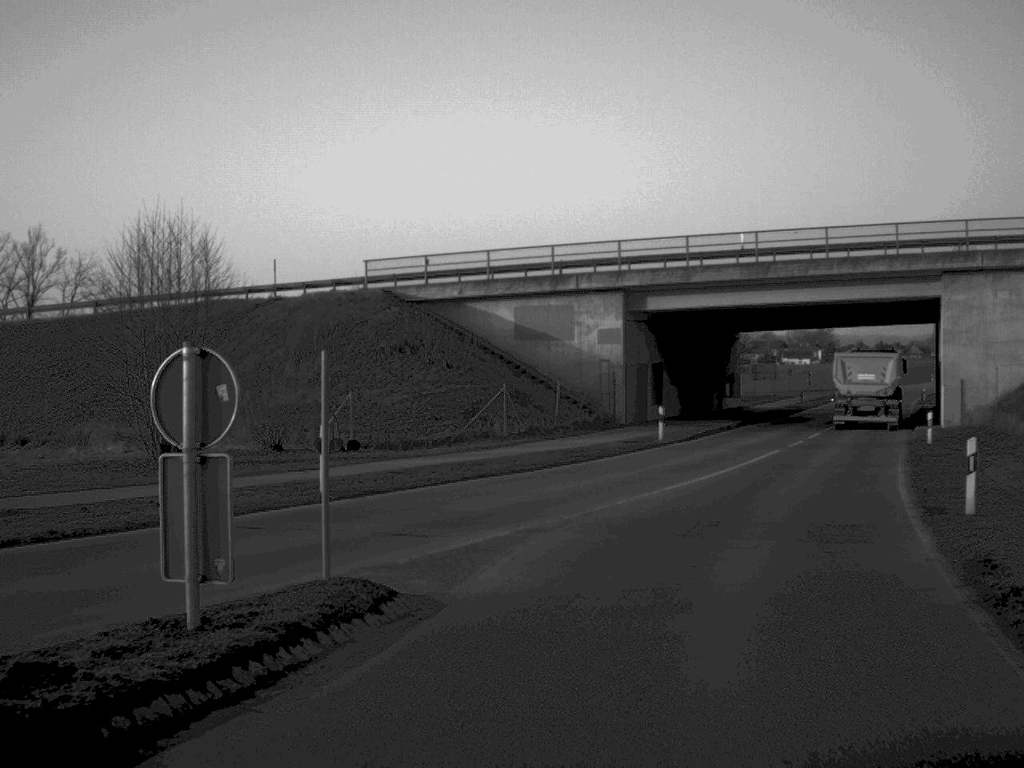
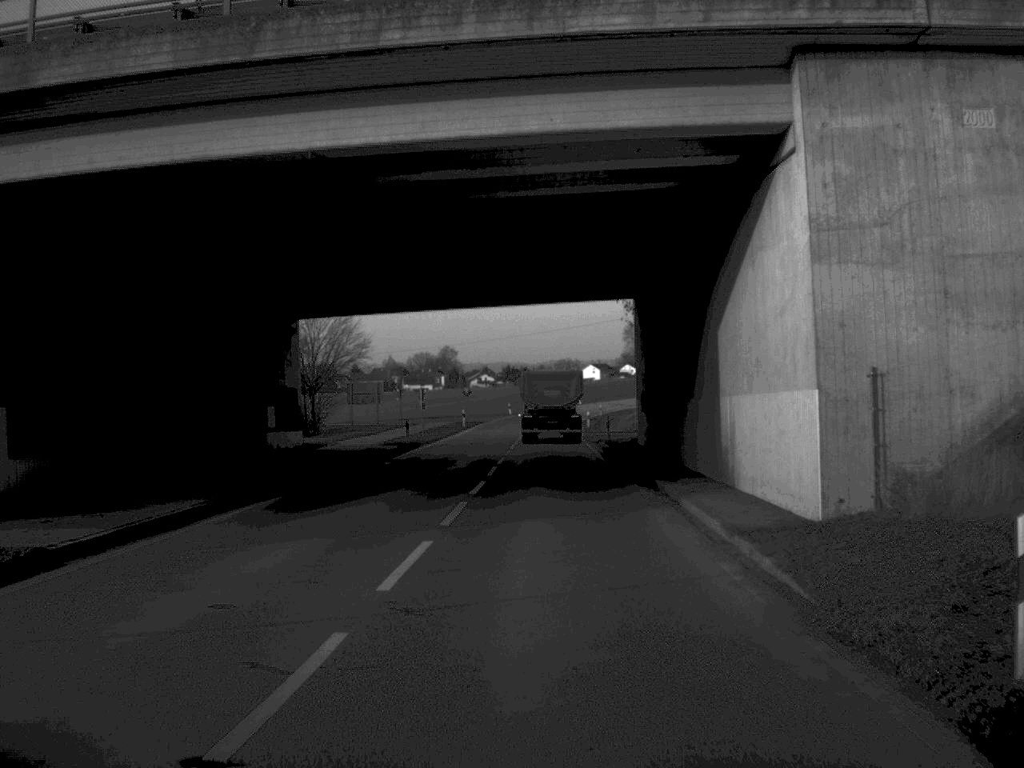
(+6.6, +30.4) m; +16°
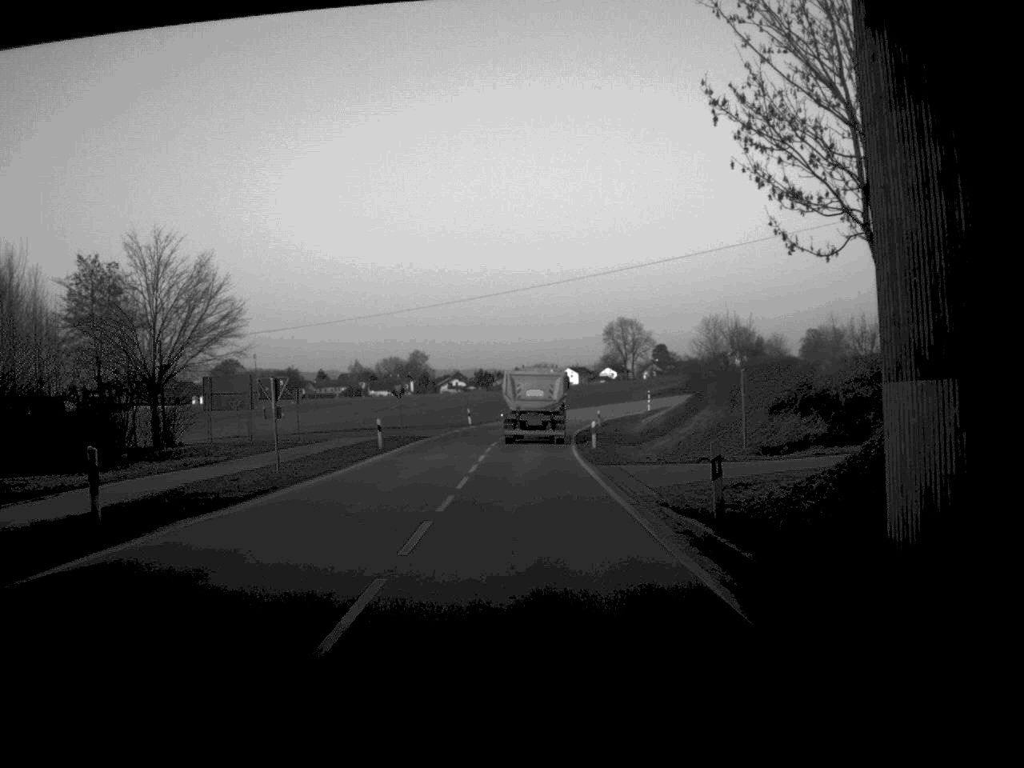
(+0.5, +33.1) m; +1°
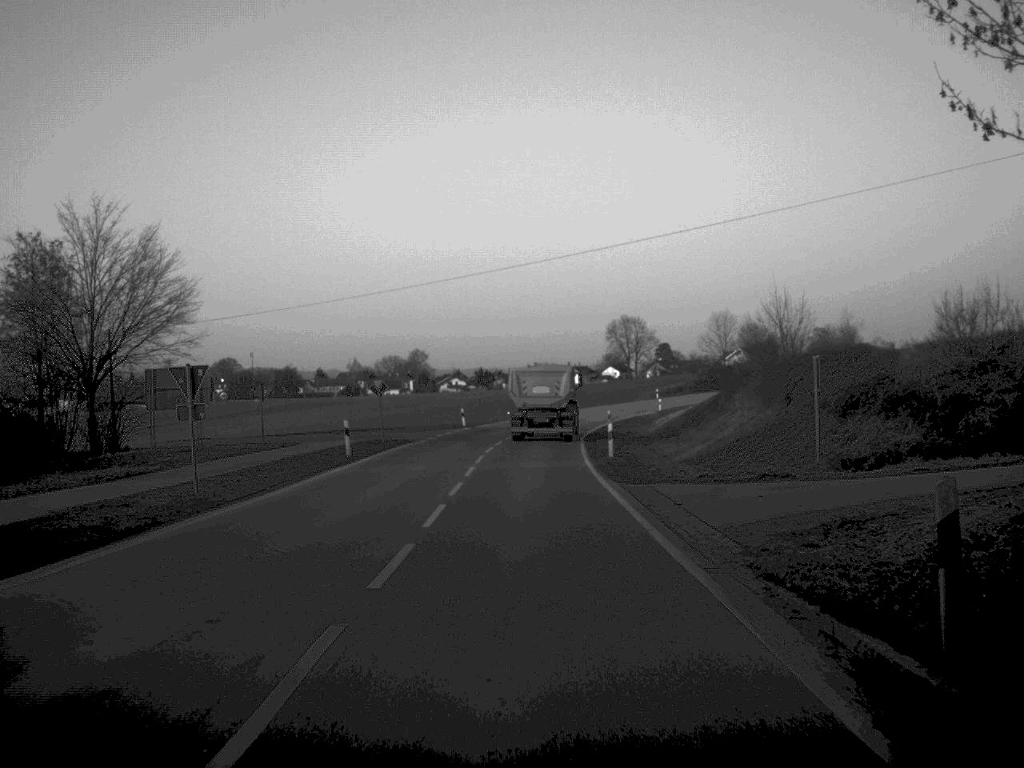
(0.0, +8.6) m; 0°
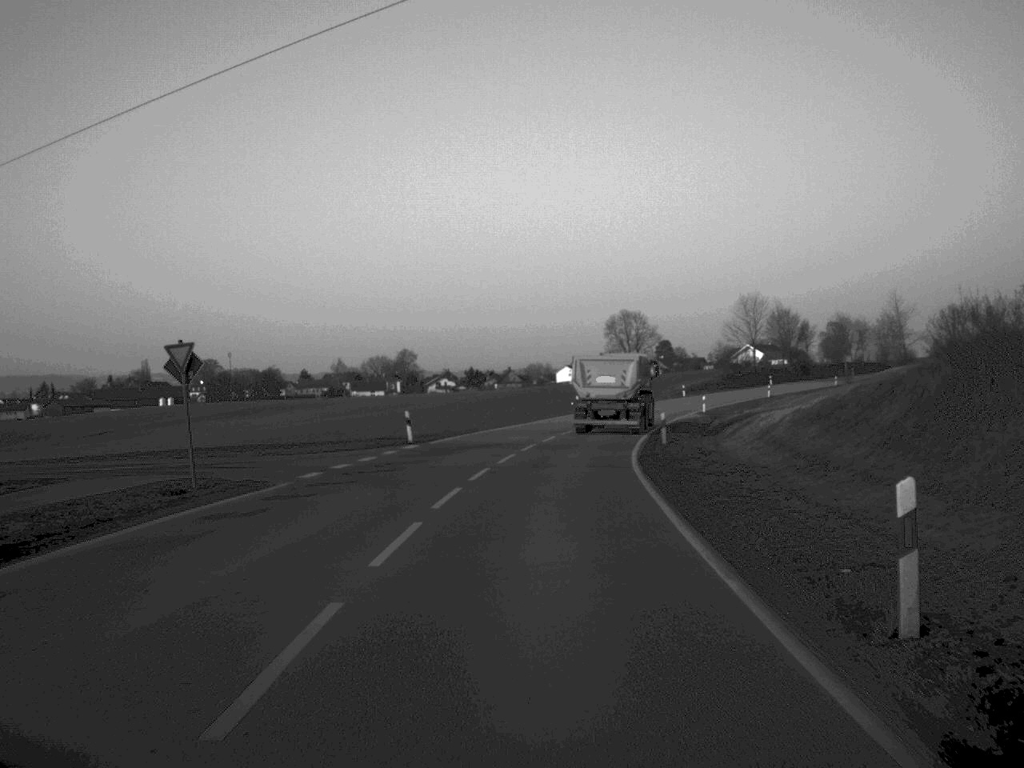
(0.0, +29.3) m; 0°
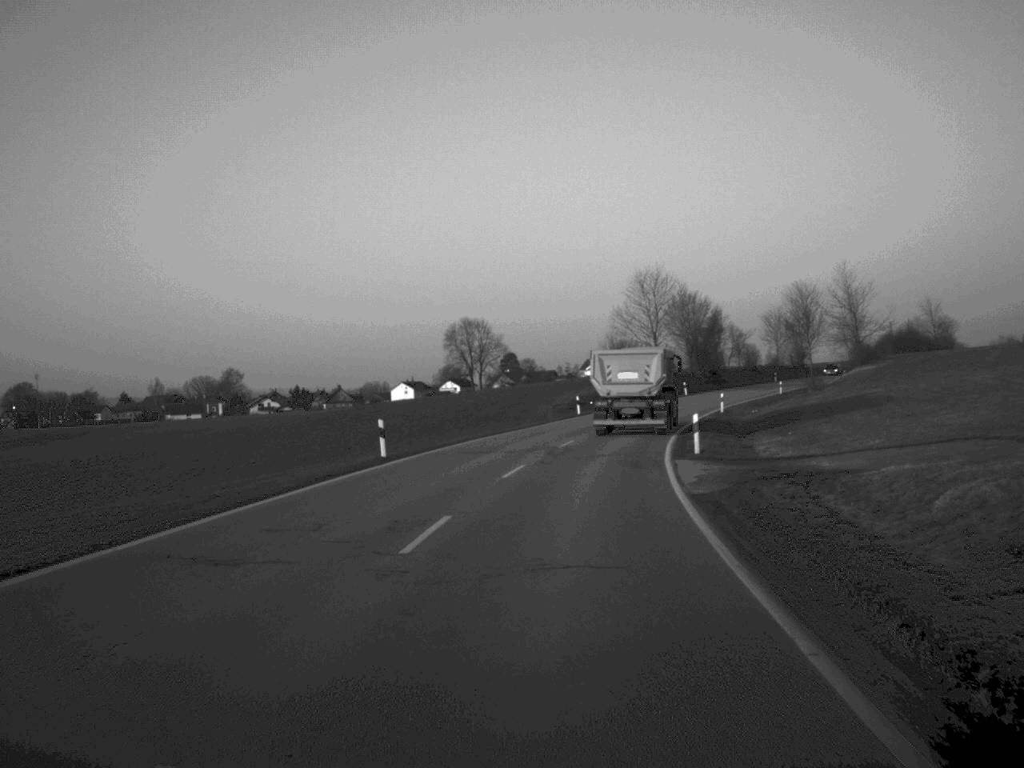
(+2.6, +45.6) m; +7°
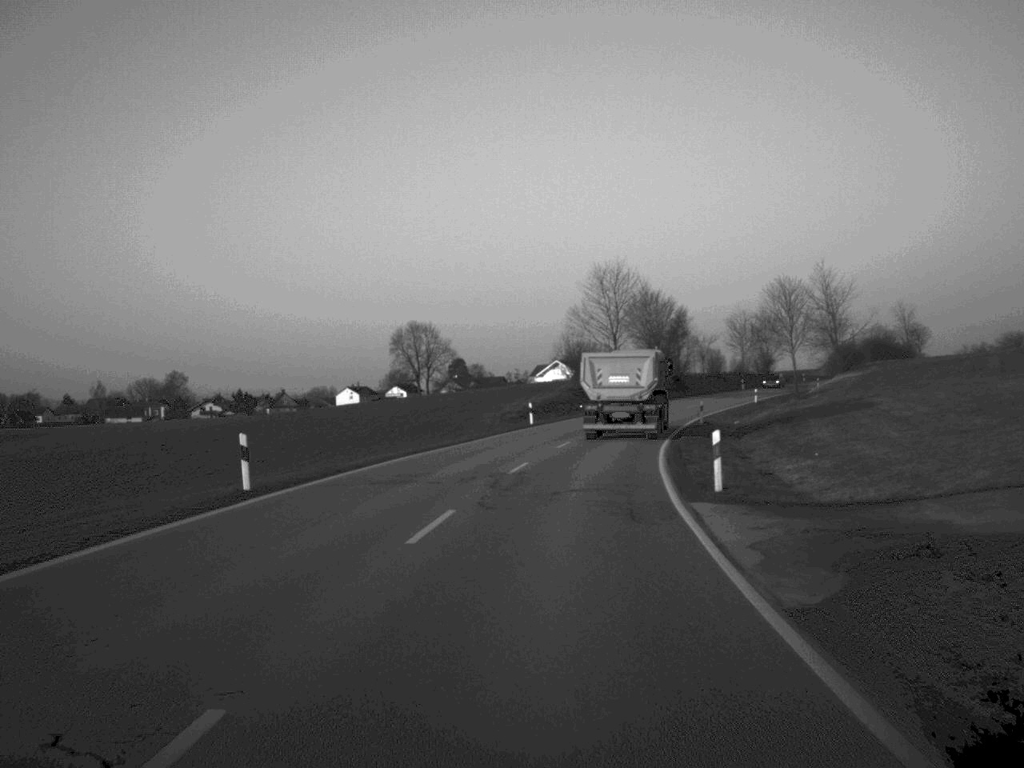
(+0.2, +10.5) m; +2°
